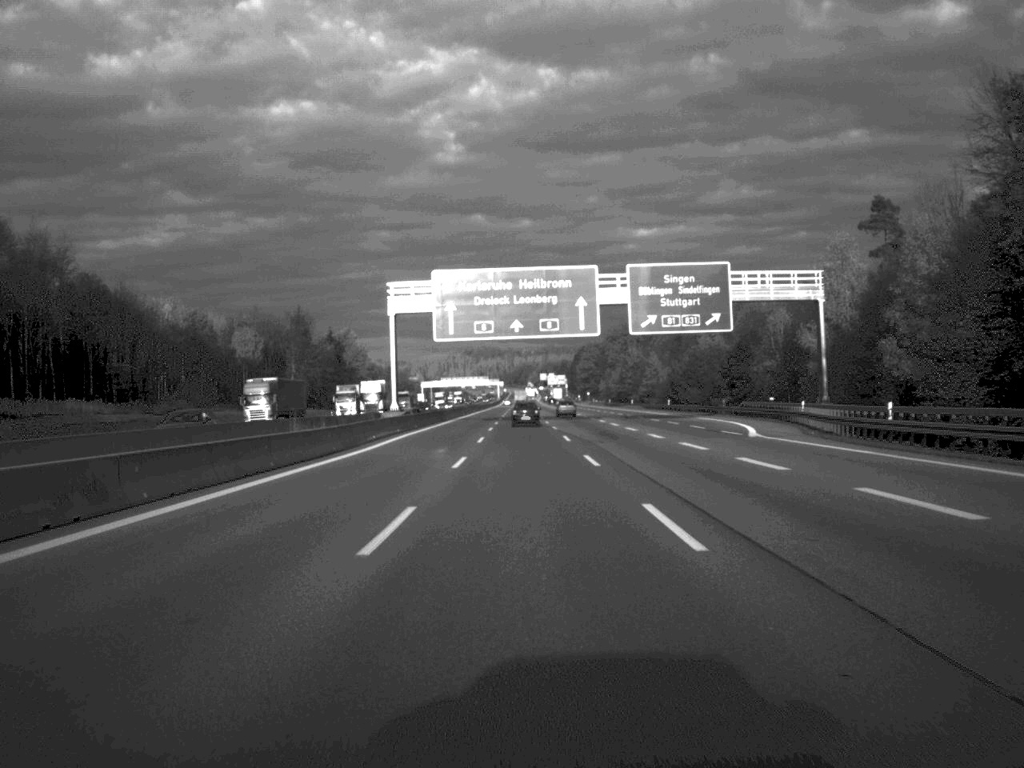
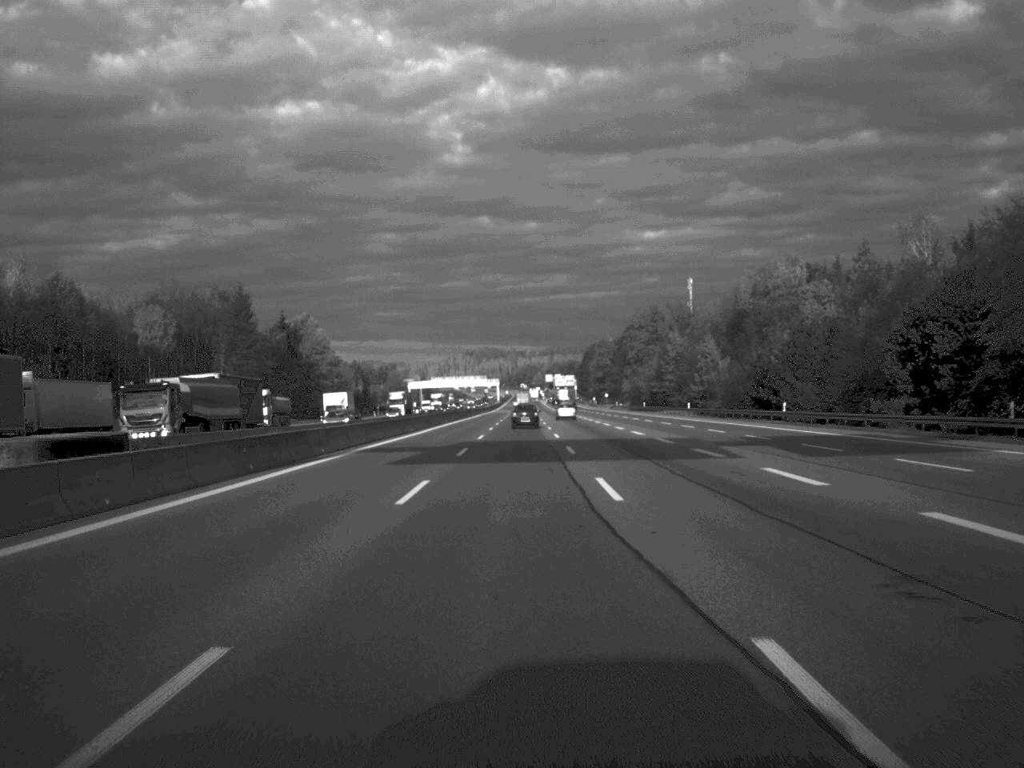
(0.0, +64.3) m; 0°
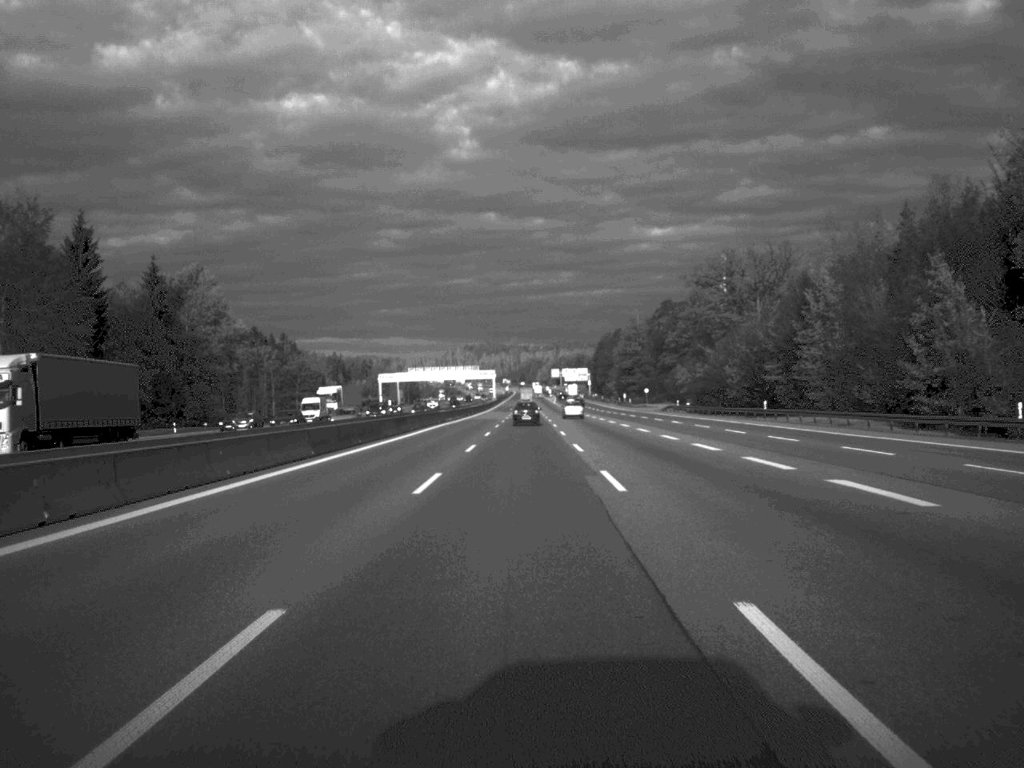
(-0.4, +88.0) m; 0°
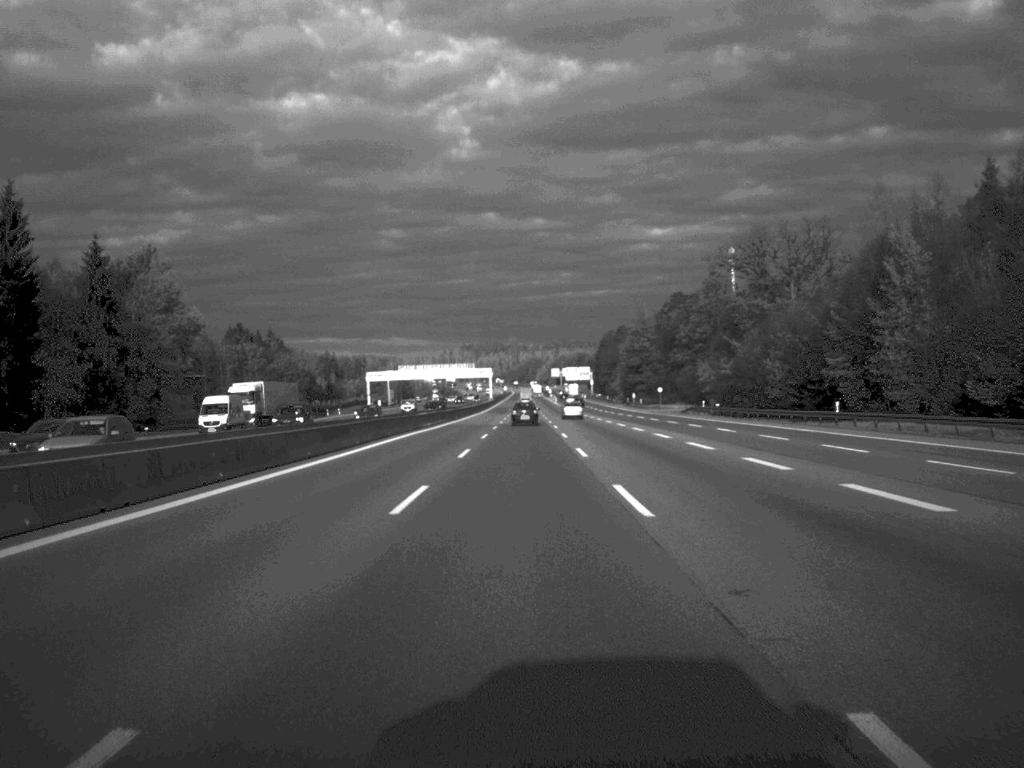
(0.0, +20.8) m; 0°
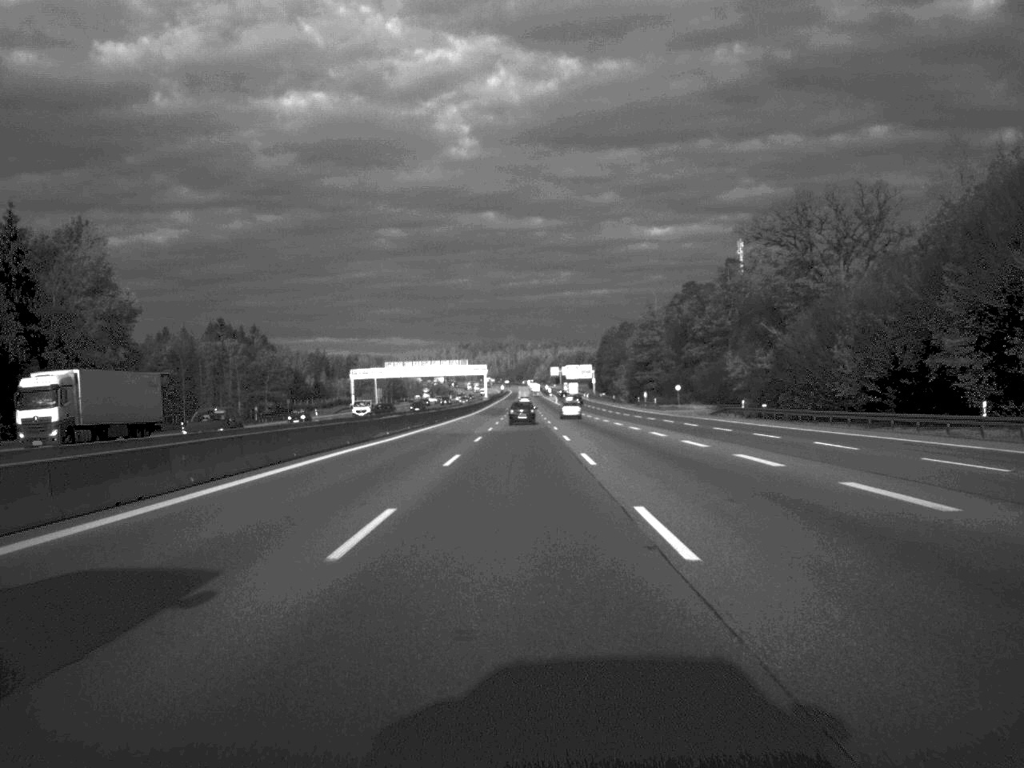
(0.0, +23.7) m; 0°
